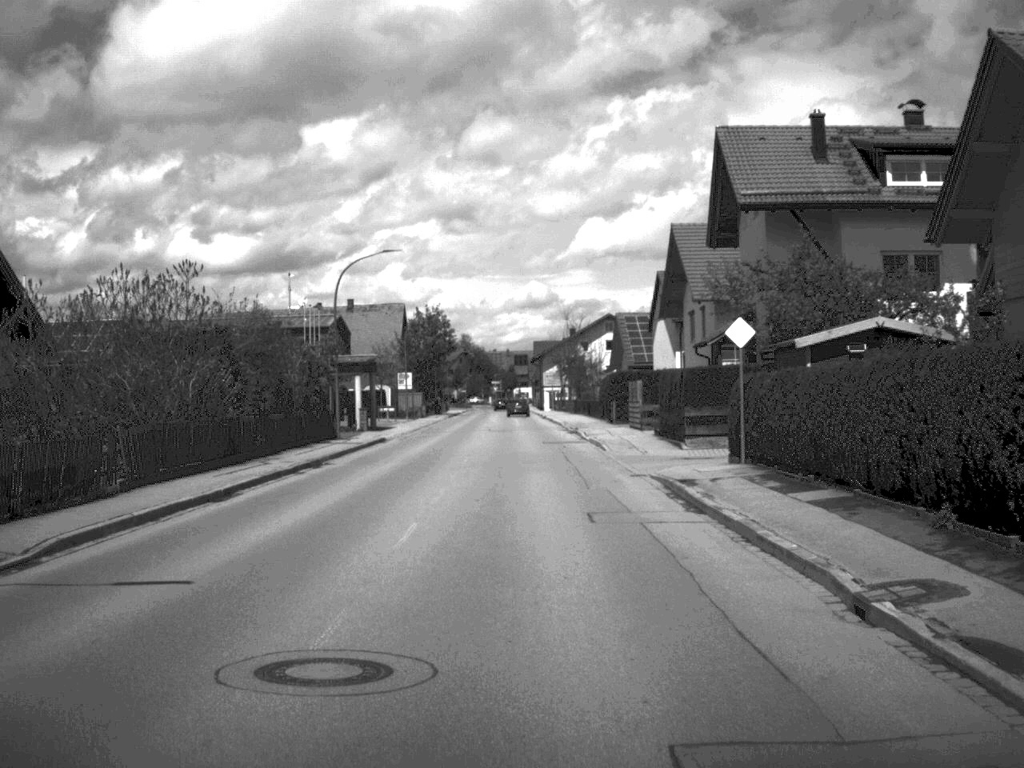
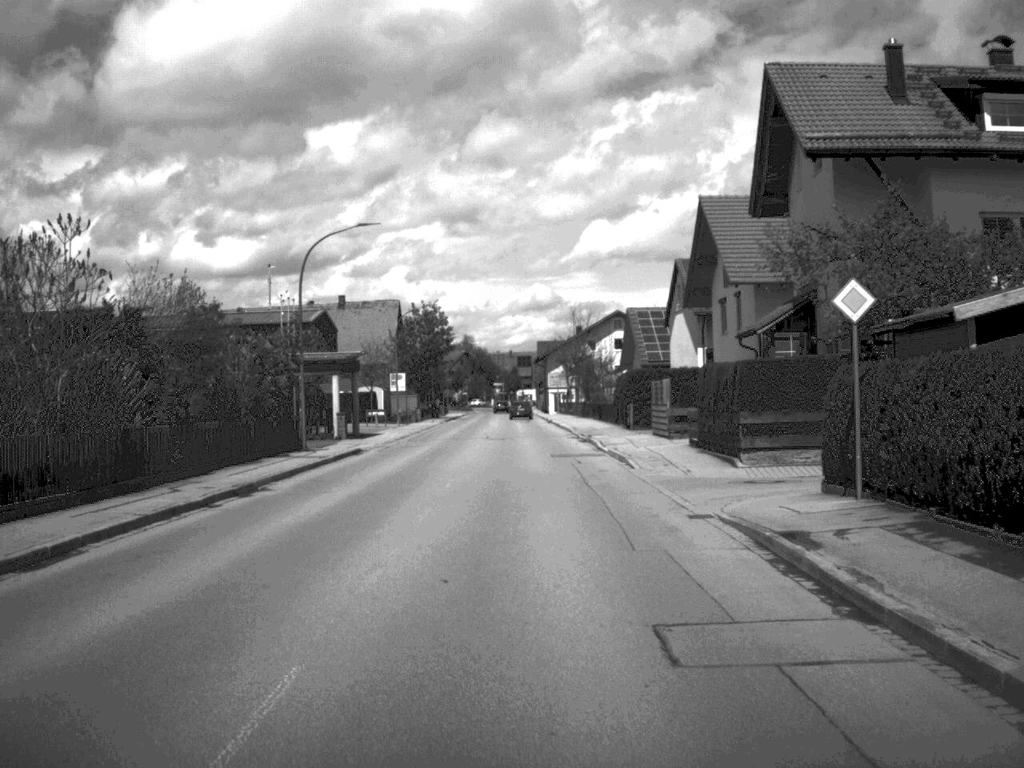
(0.0, +8.3) m; 0°
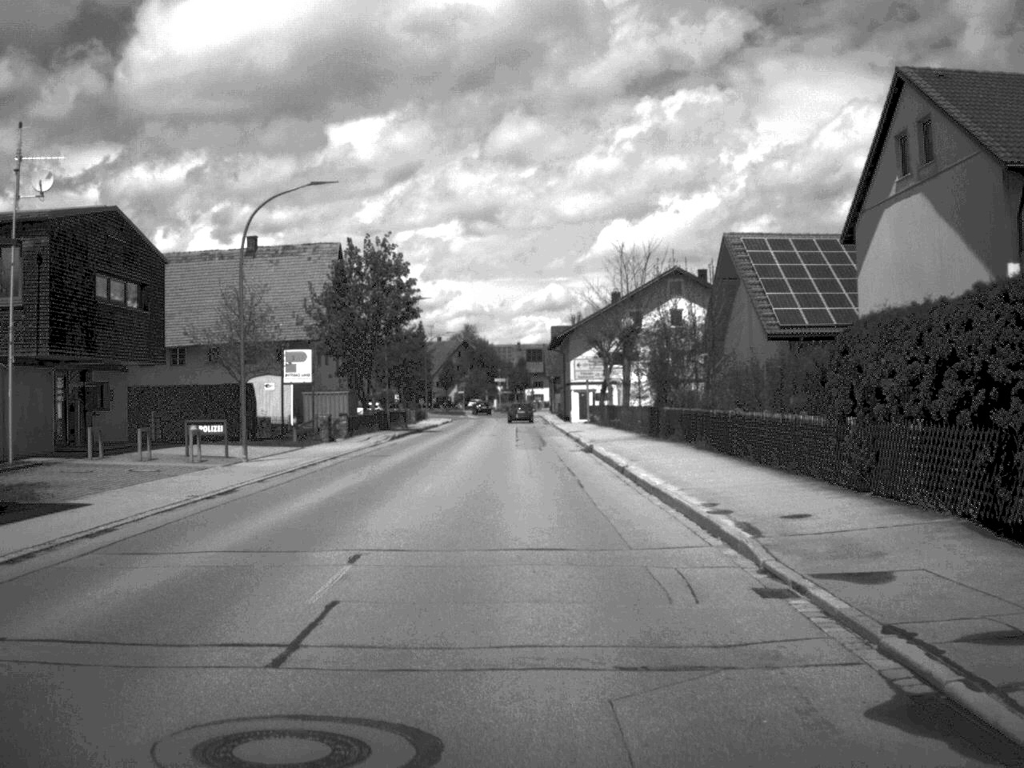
(-0.1, +43.4) m; -1°
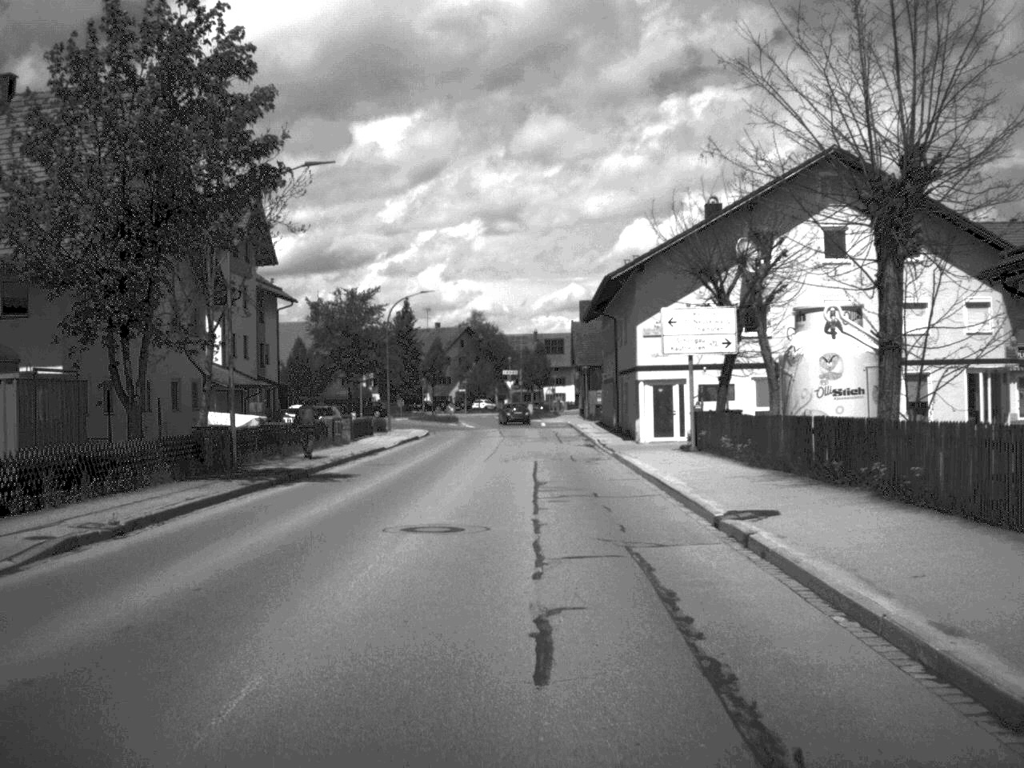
(-0.4, +40.7) m; -1°
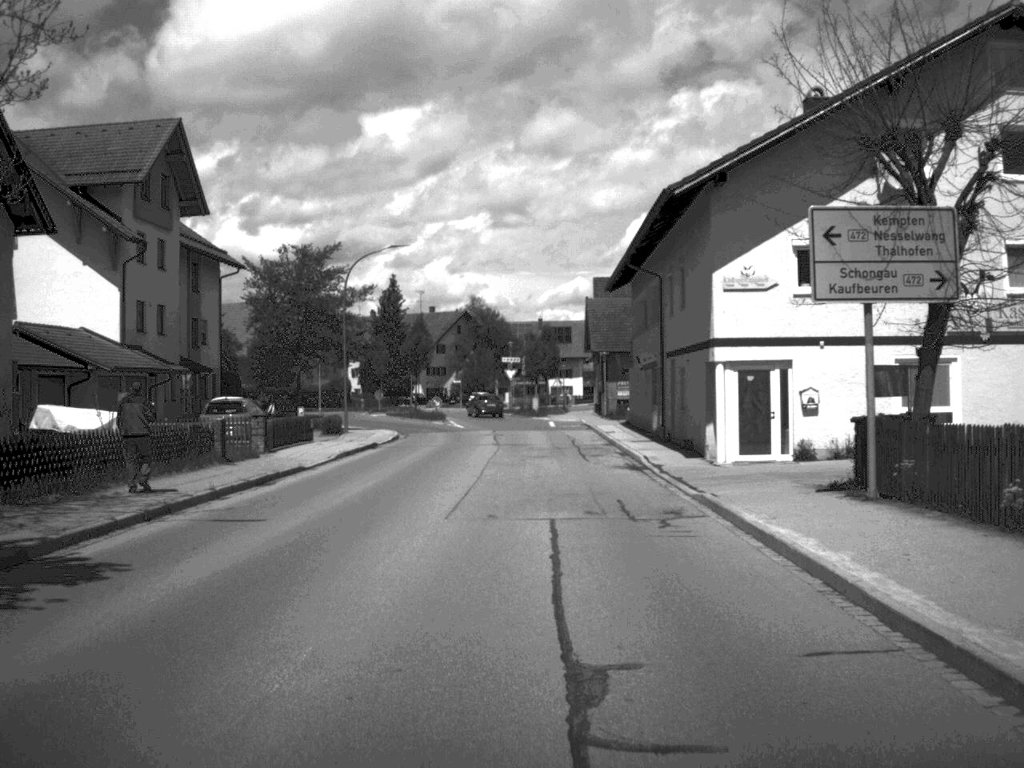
(0.0, +17.3) m; 0°
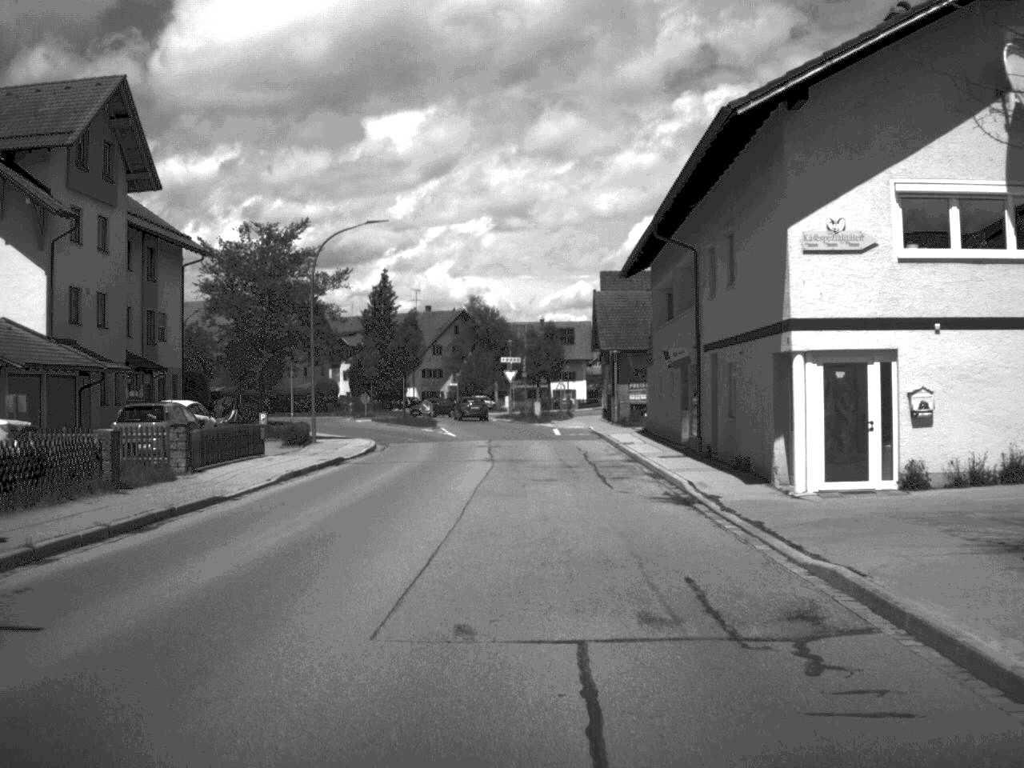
(0.0, +7.8) m; 0°
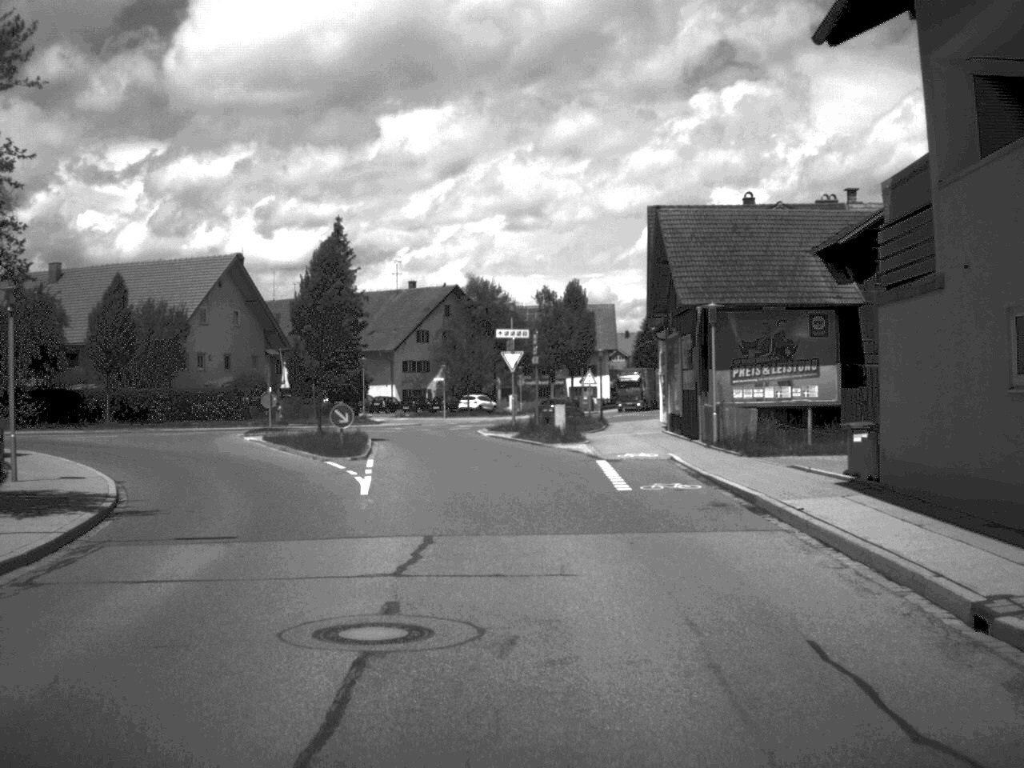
(-0.1, +31.2) m; -1°
